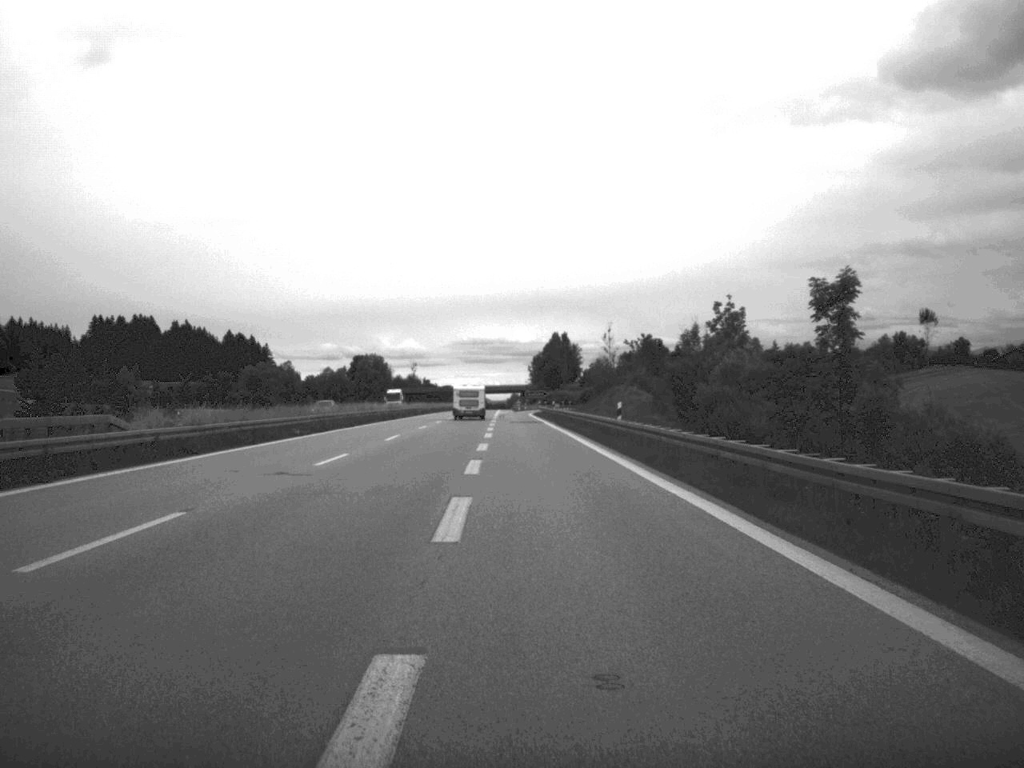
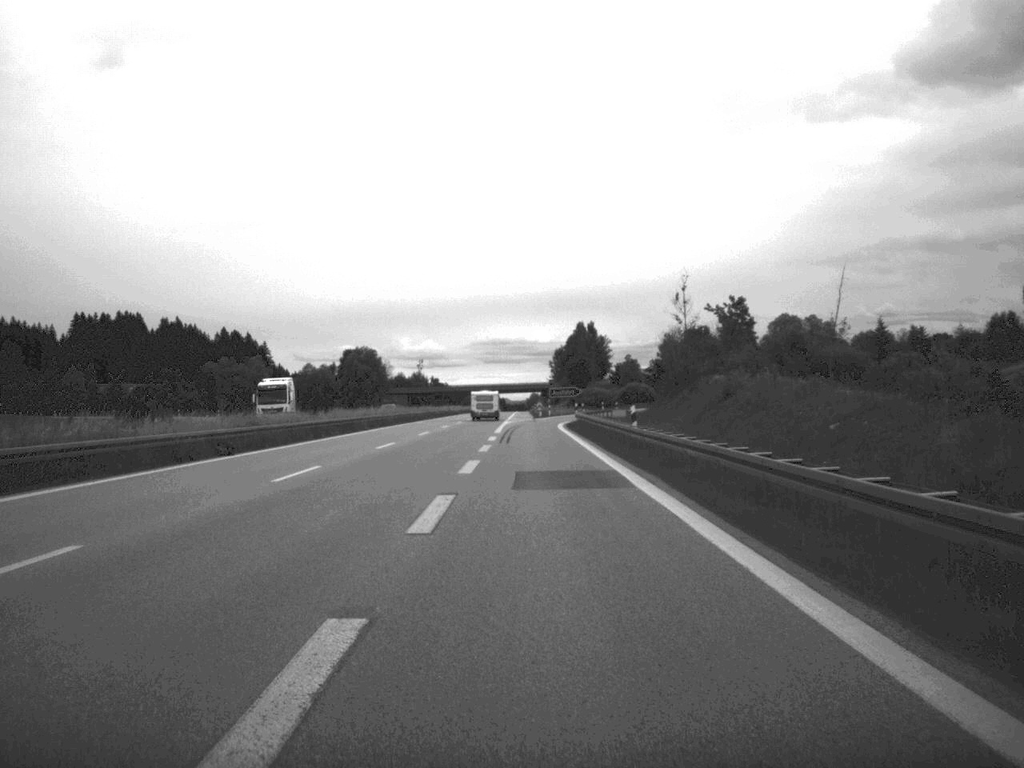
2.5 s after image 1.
(-0.5, +57.2) m; -1°
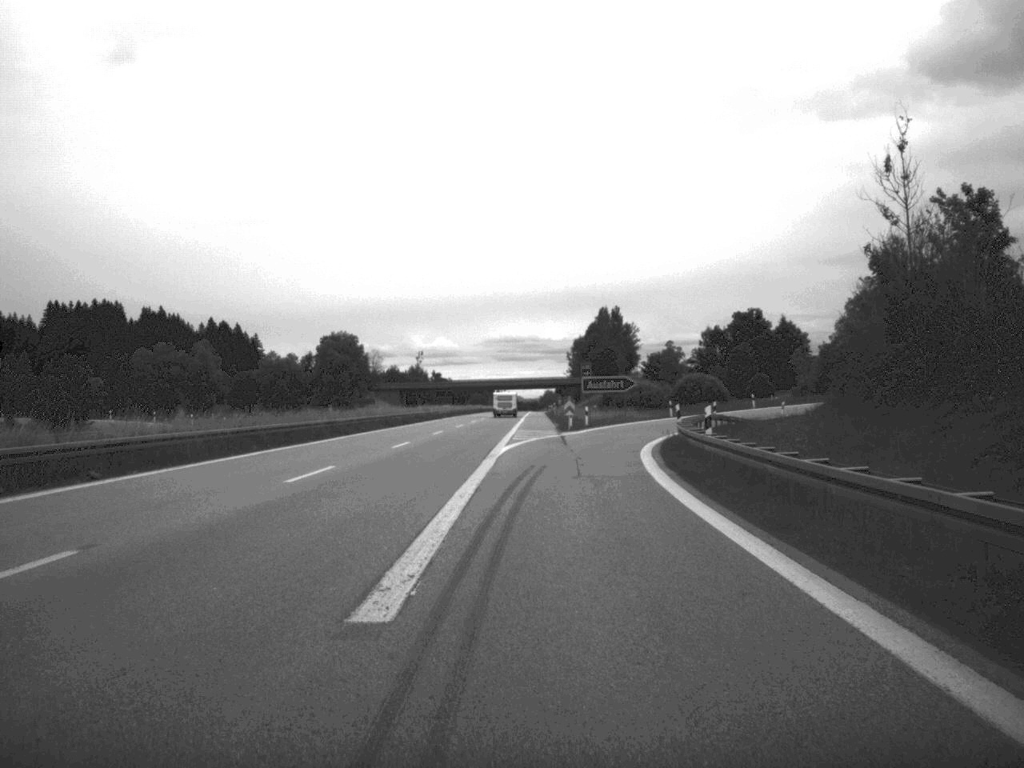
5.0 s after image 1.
(-0.3, +53.5) m; -1°
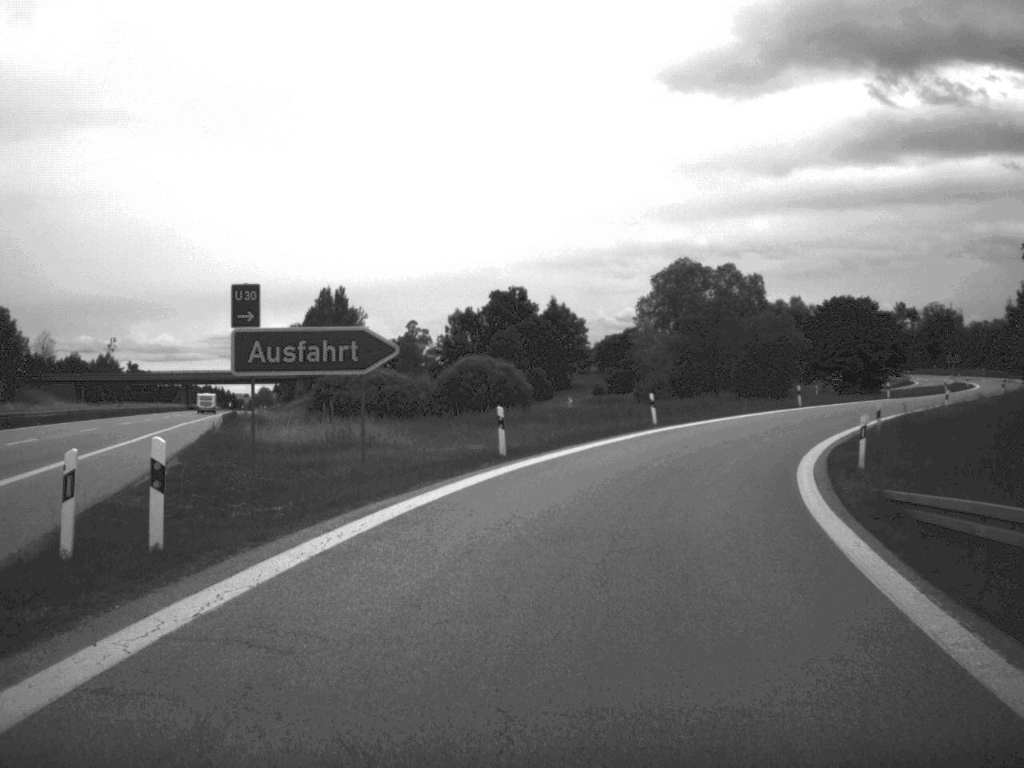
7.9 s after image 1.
(+3.8, +54.3) m; +12°
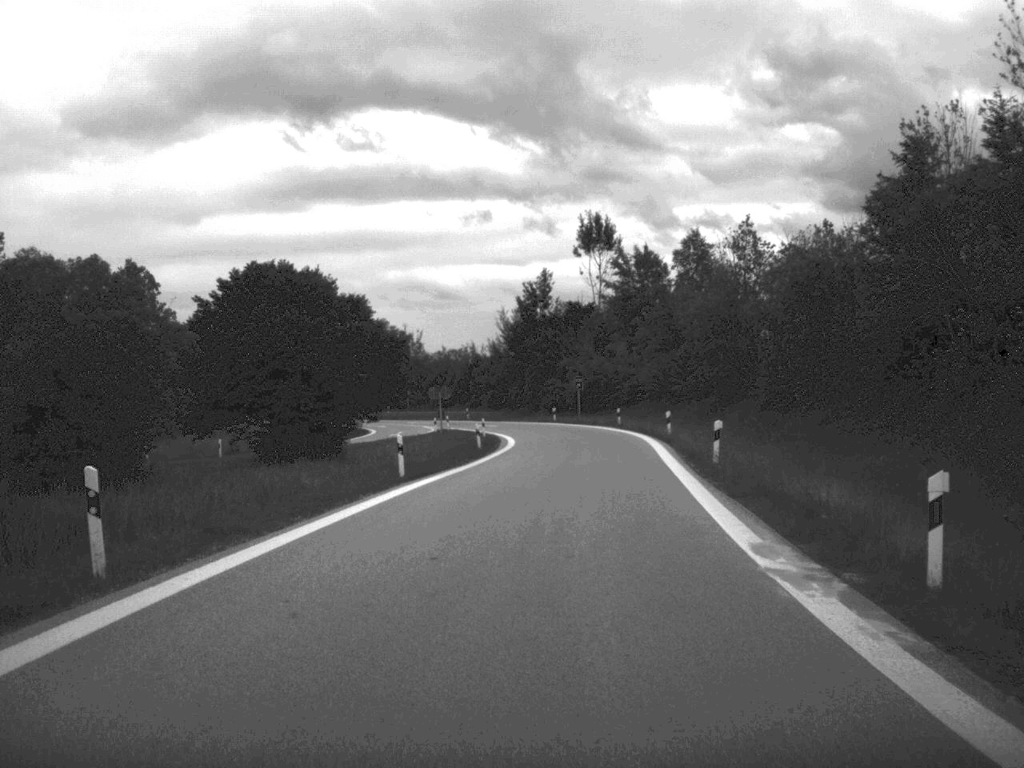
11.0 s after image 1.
(+11.2, +48.7) m; +26°
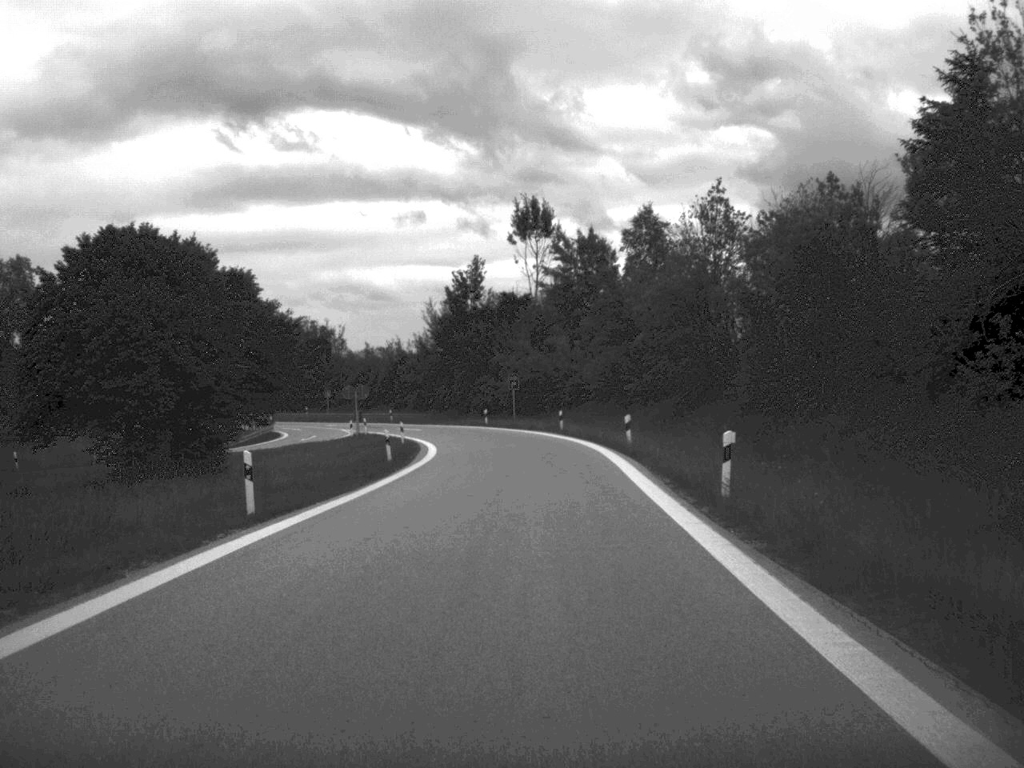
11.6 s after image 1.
(+0.3, +10.3) m; +3°
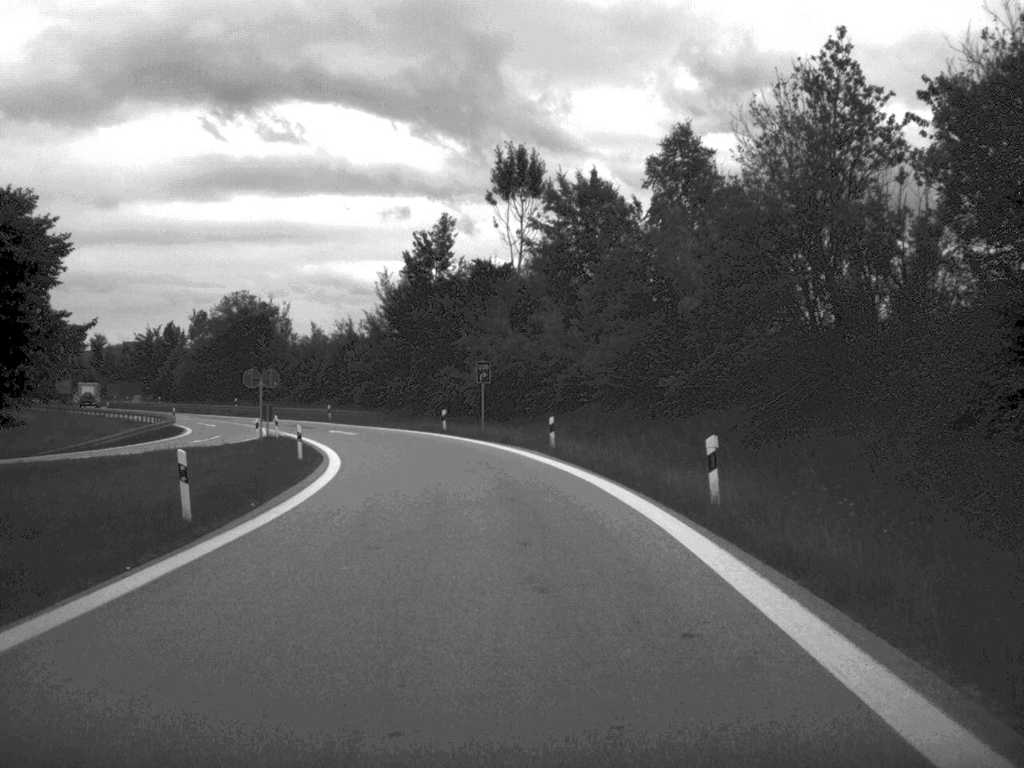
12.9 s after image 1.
(+0.2, +21.6) m; +1°
